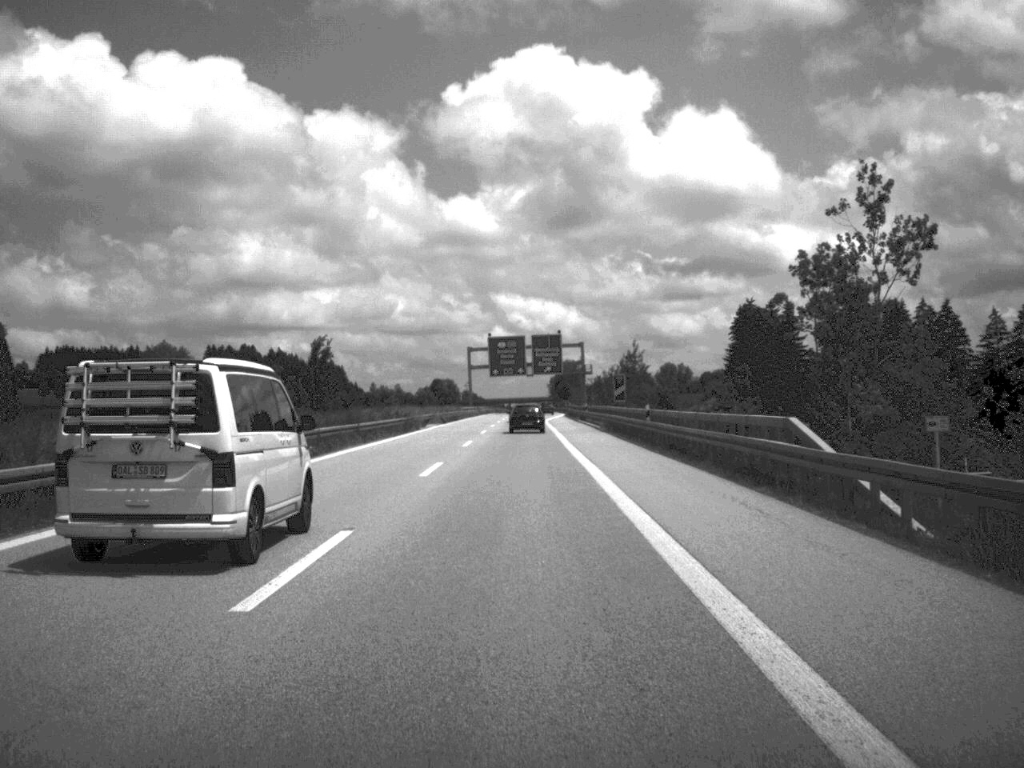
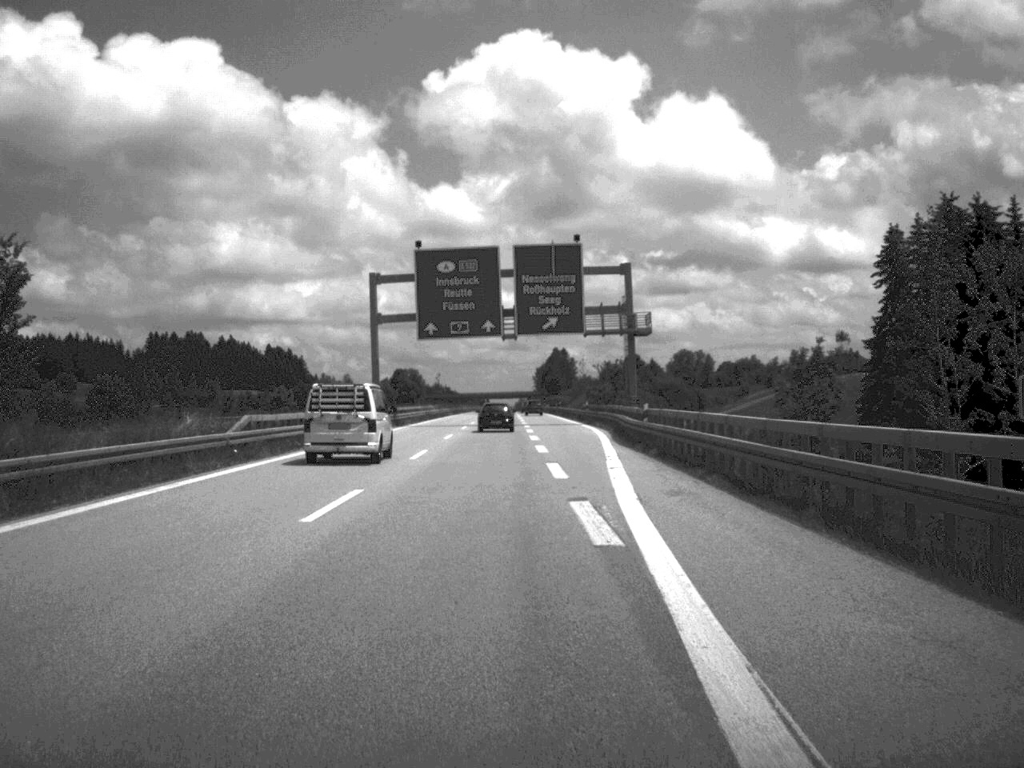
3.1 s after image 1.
(+0.2, +99.4) m; 0°
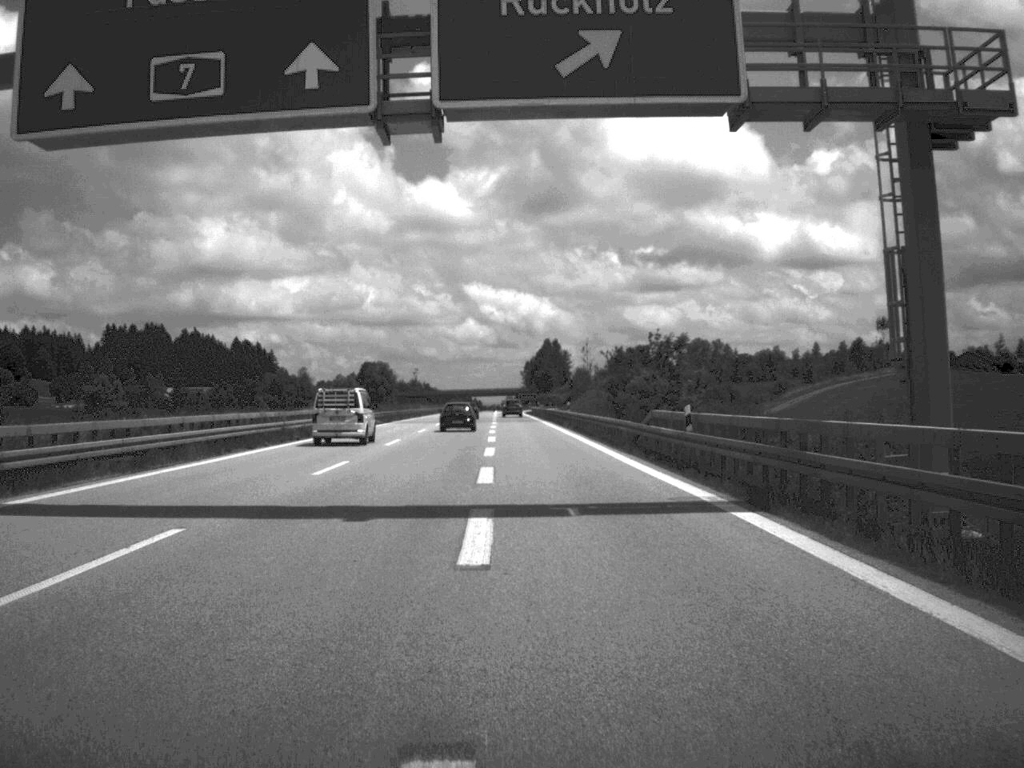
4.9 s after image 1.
(+0.4, +60.7) m; 0°
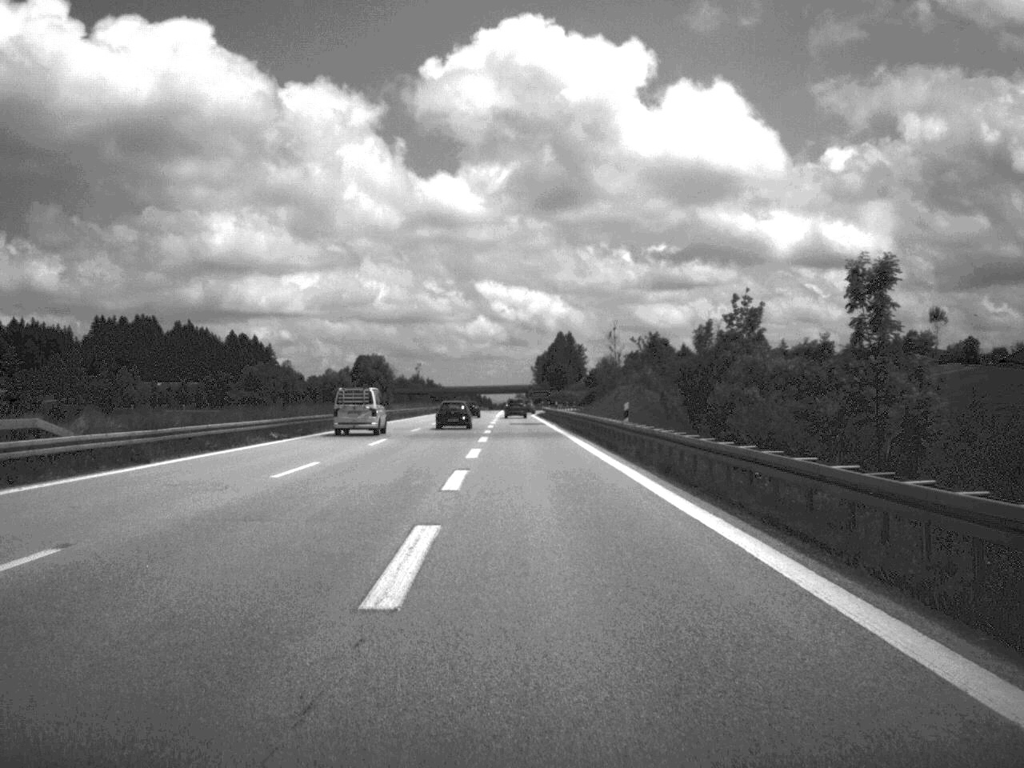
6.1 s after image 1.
(-0.2, +37.6) m; -1°
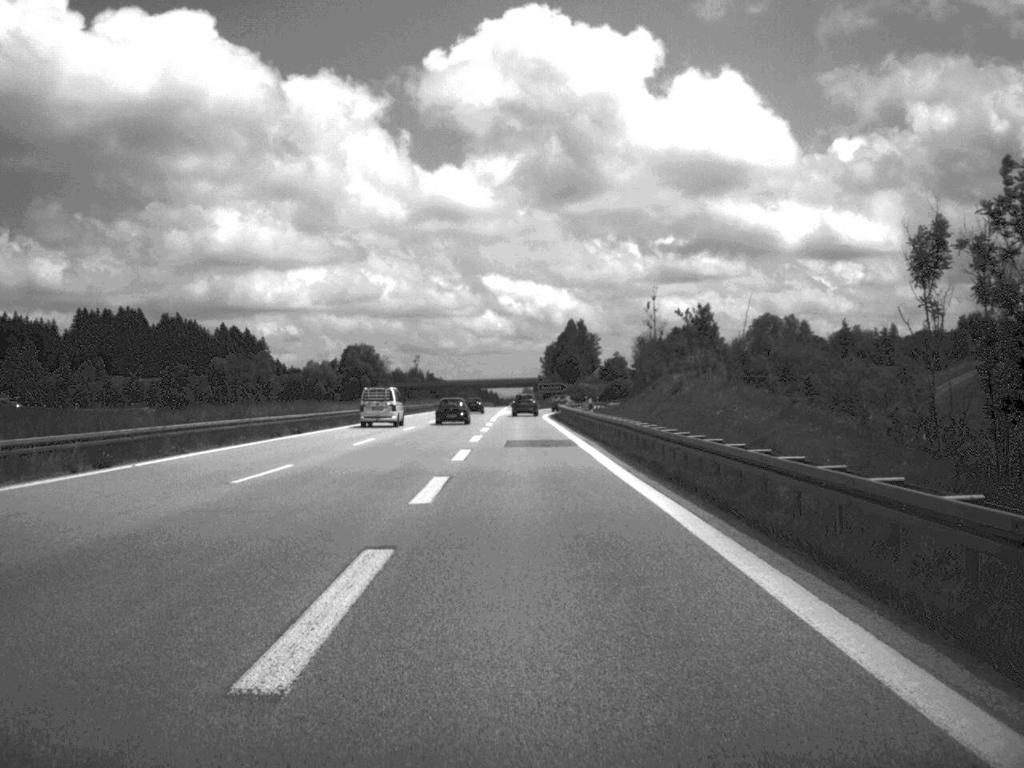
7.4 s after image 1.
(-0.2, +38.2) m; 0°
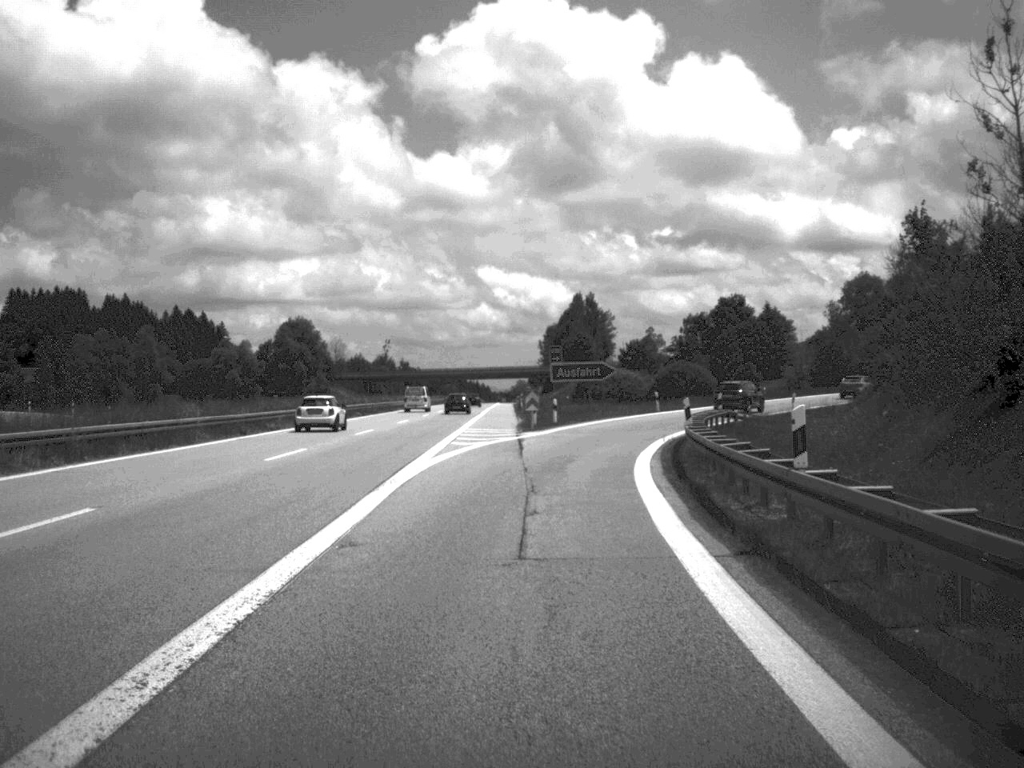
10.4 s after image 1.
(-0.4, +81.6) m; 0°
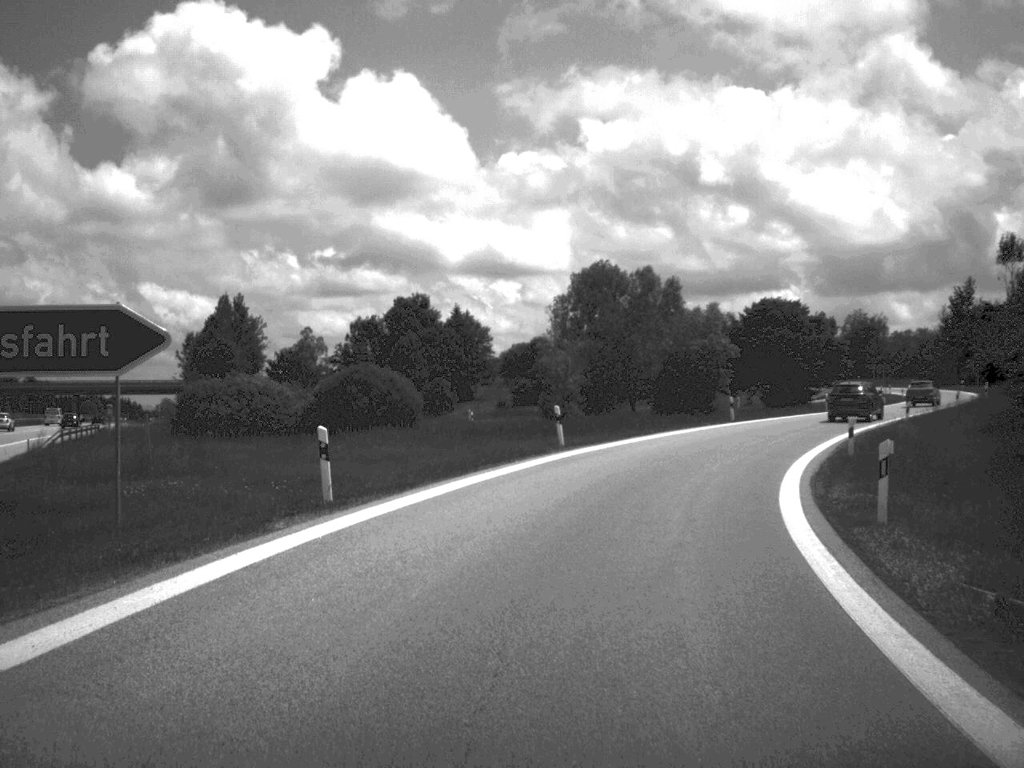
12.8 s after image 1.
(+4.8, +49.3) m; +15°
